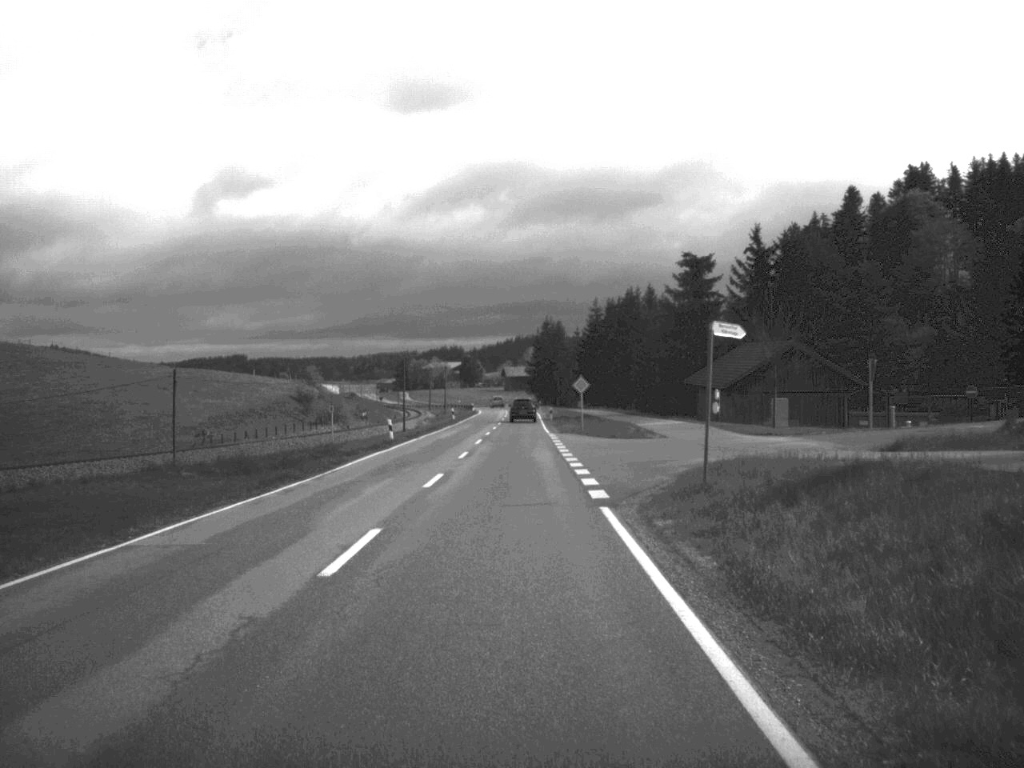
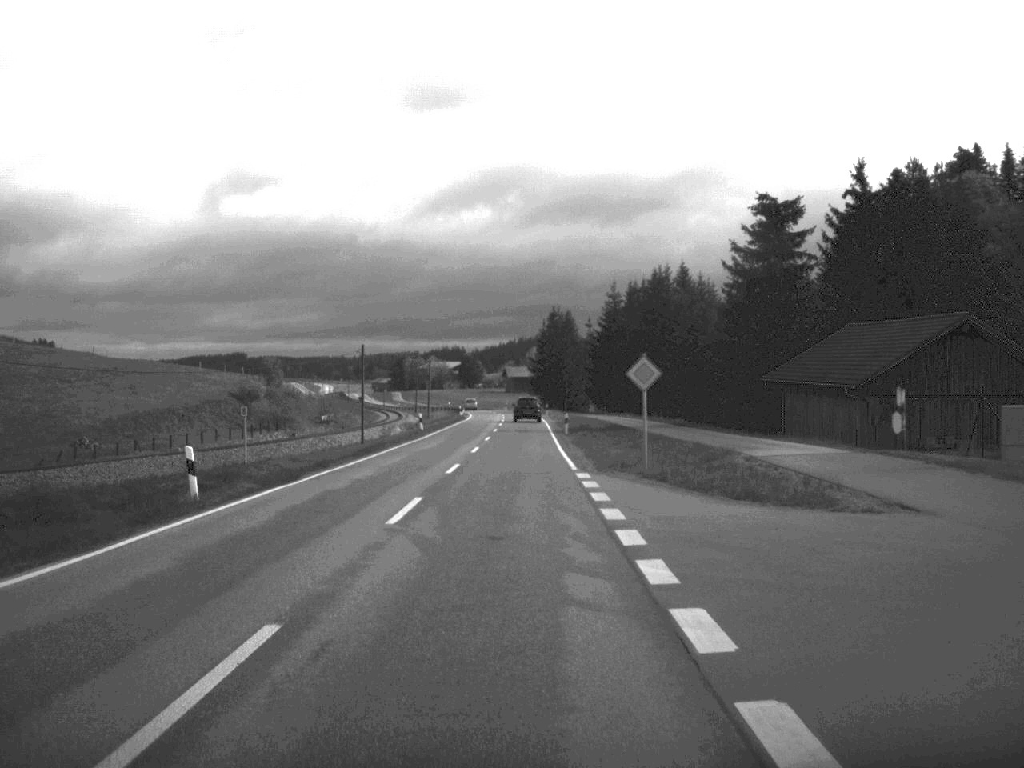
(-0.1, +30.1) m; 0°
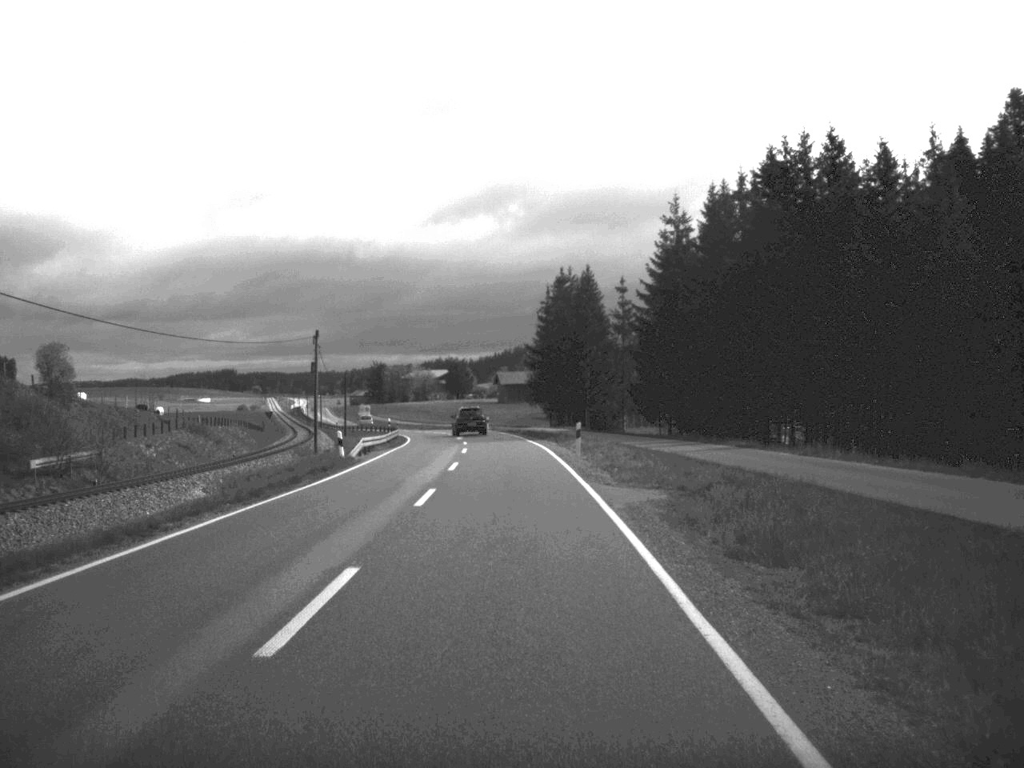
(0.0, +67.1) m; 0°
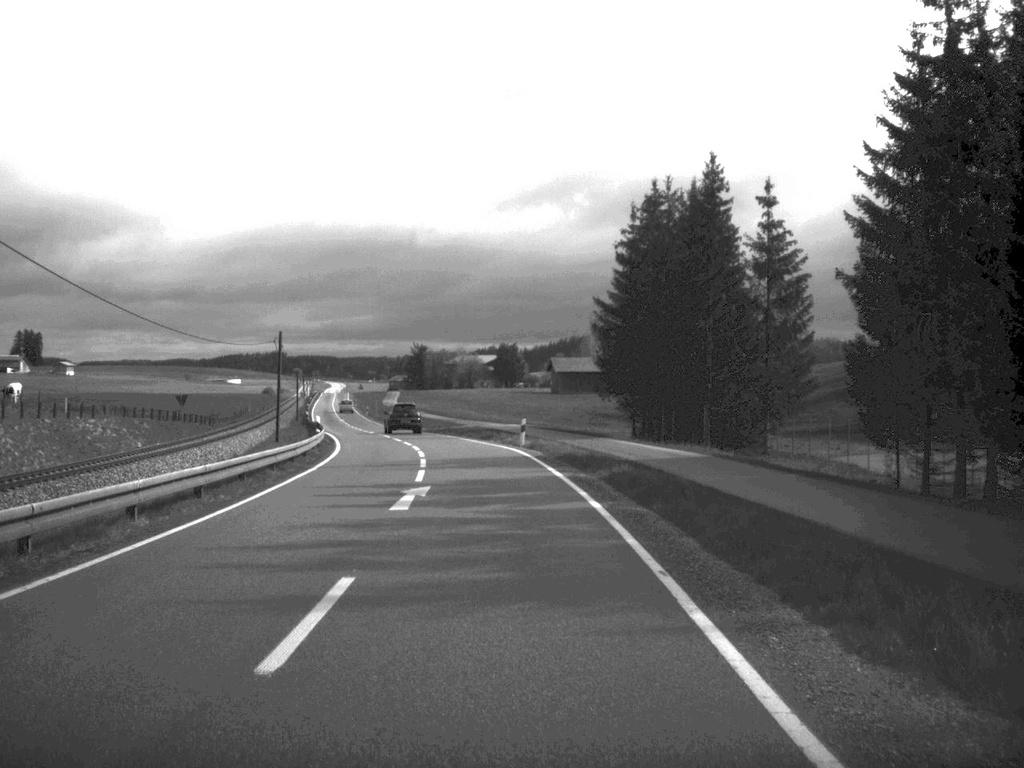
(-0.8, +47.5) m; -3°
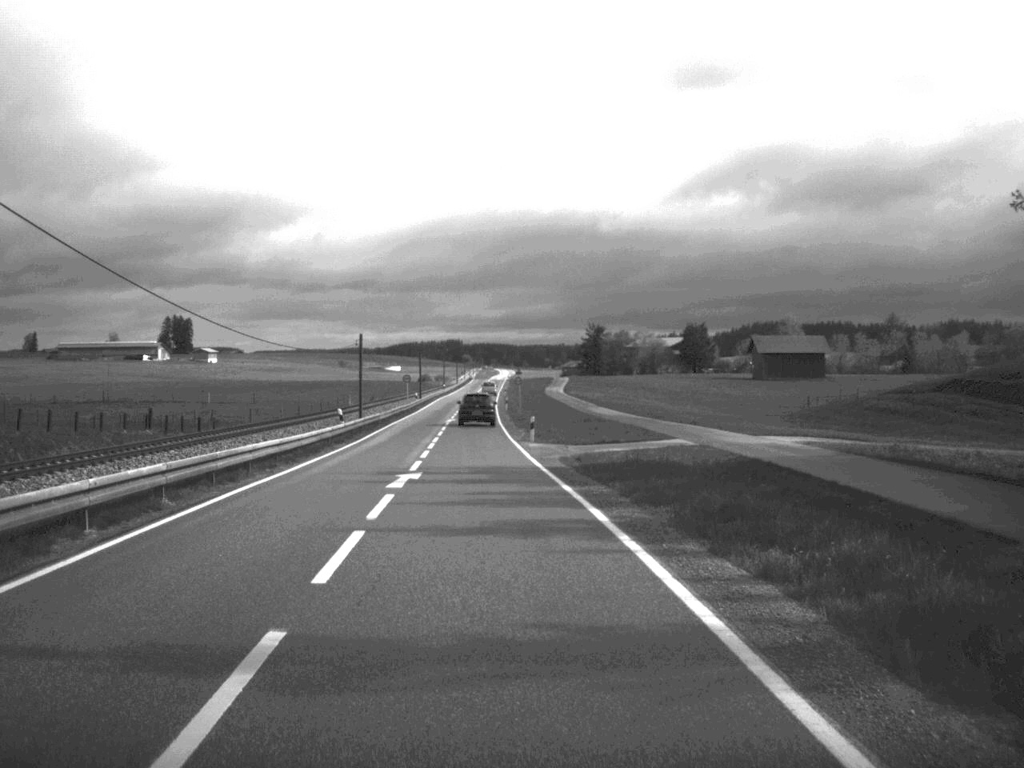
(-3.3, +49.8) m; -8°
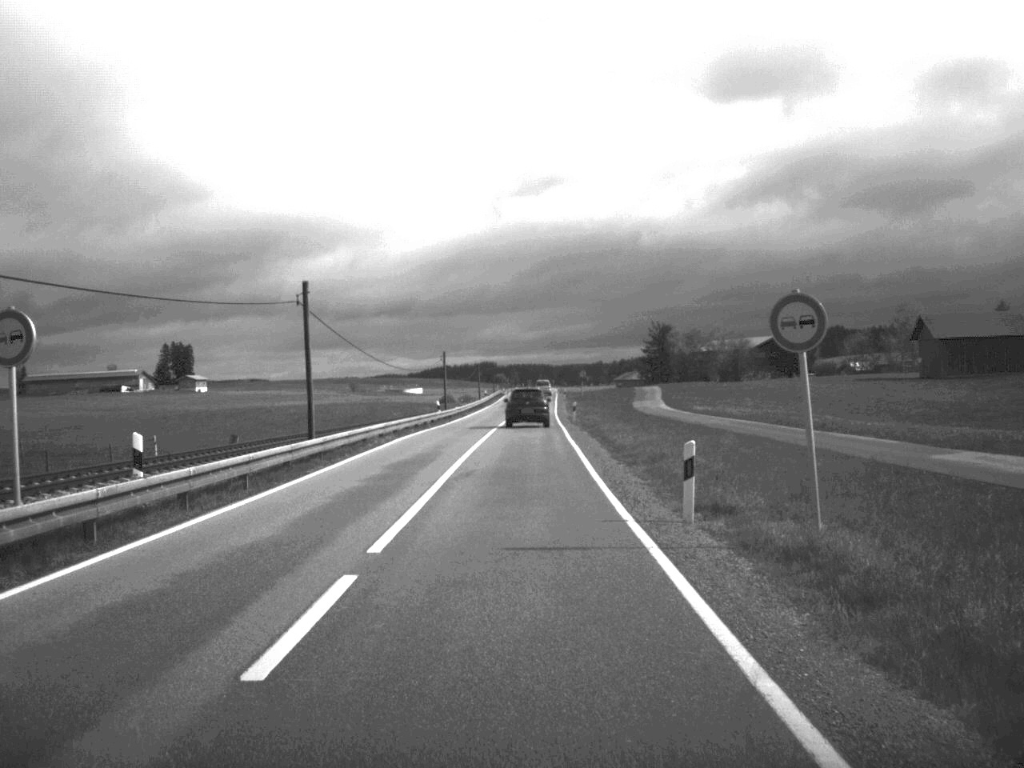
(-2.8, +80.0) m; -1°
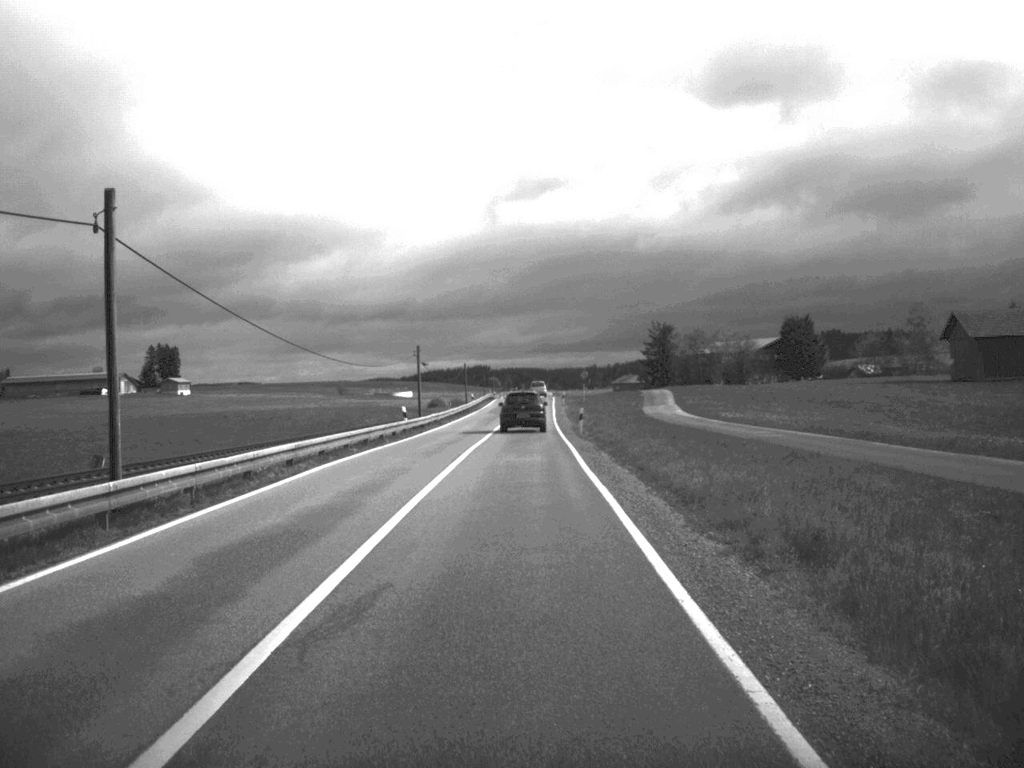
(0.0, +15.0) m; 0°
